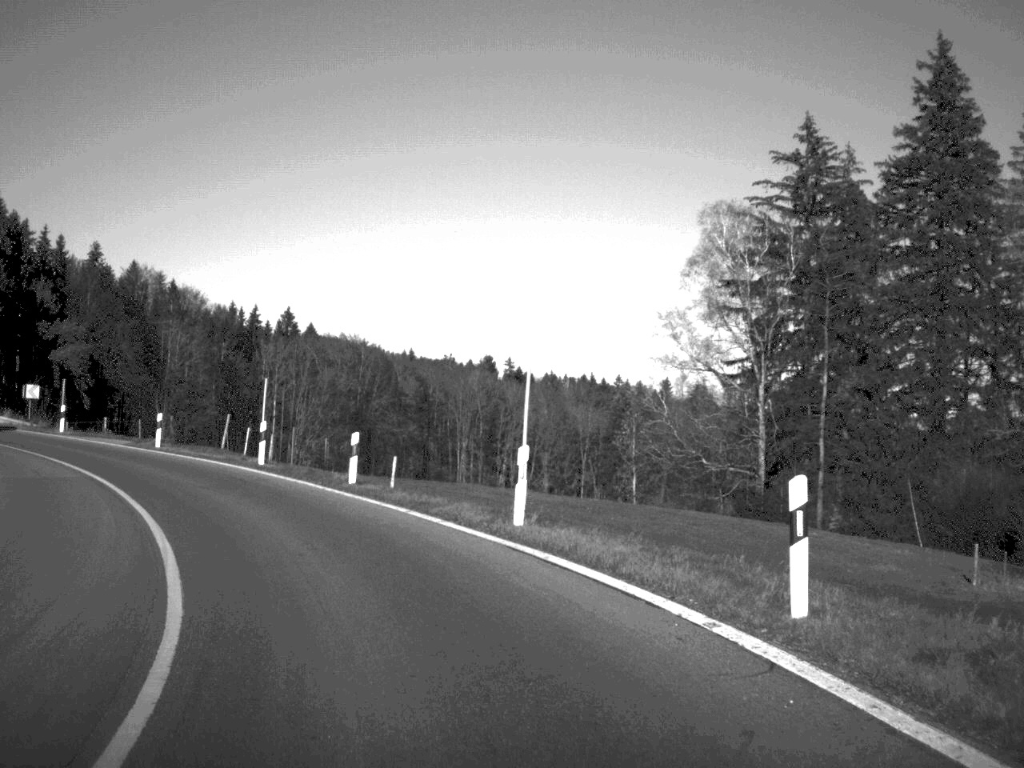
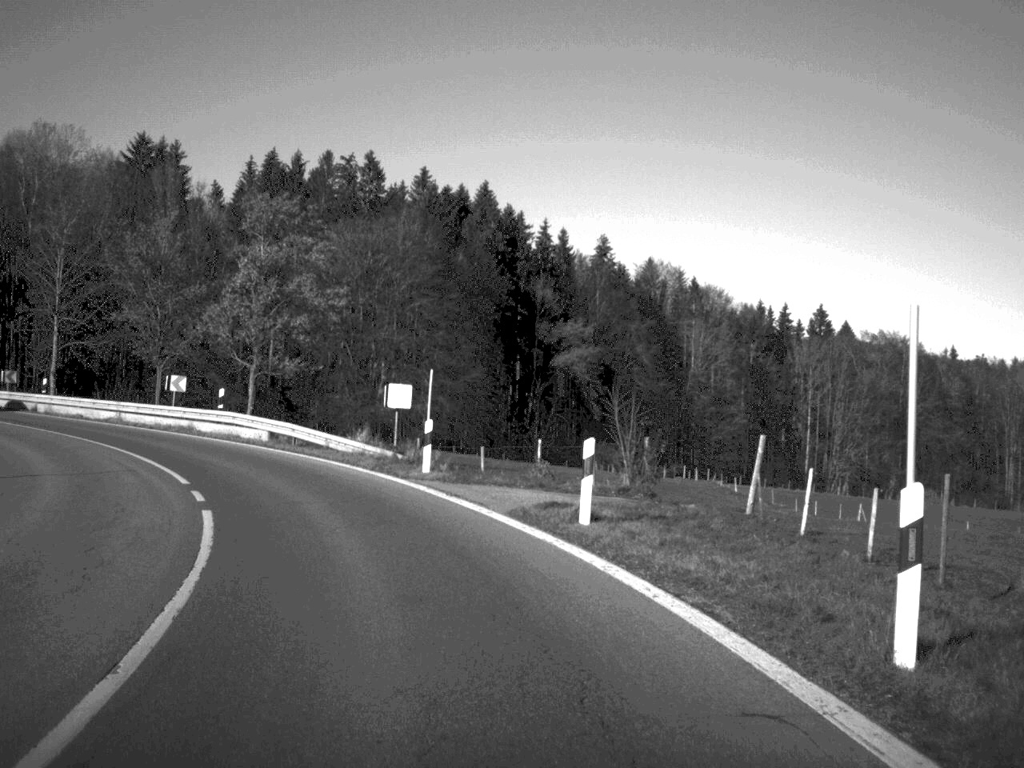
(-4.7, +22.2) m; -24°
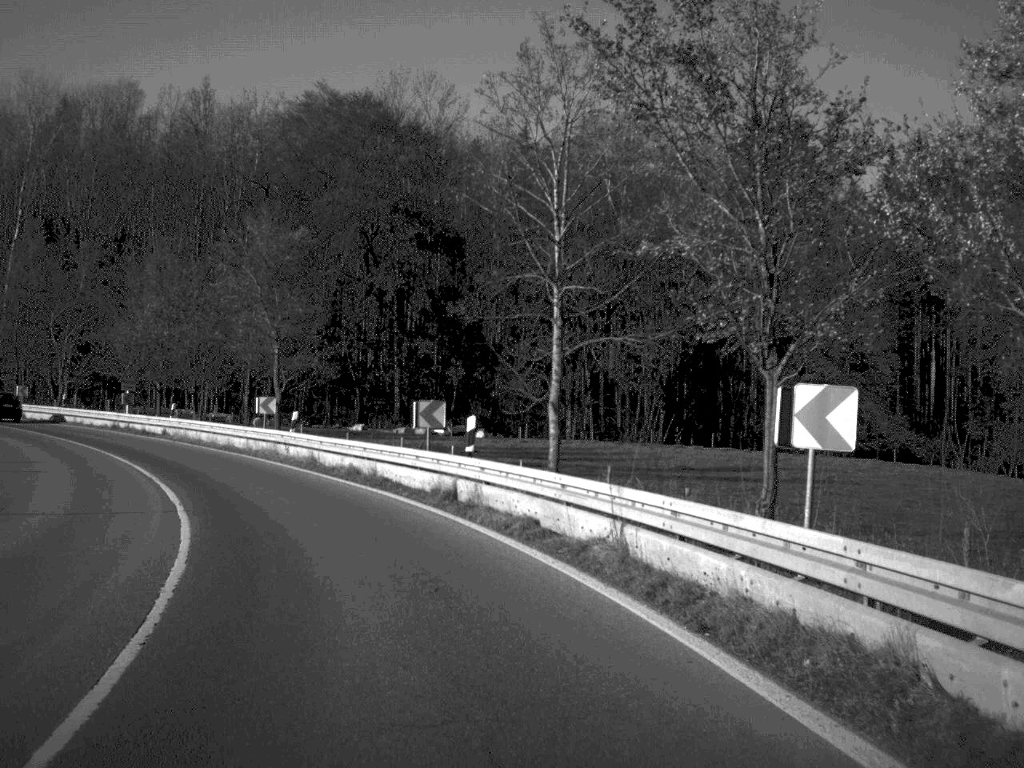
(-7.9, +31.0) m; -29°
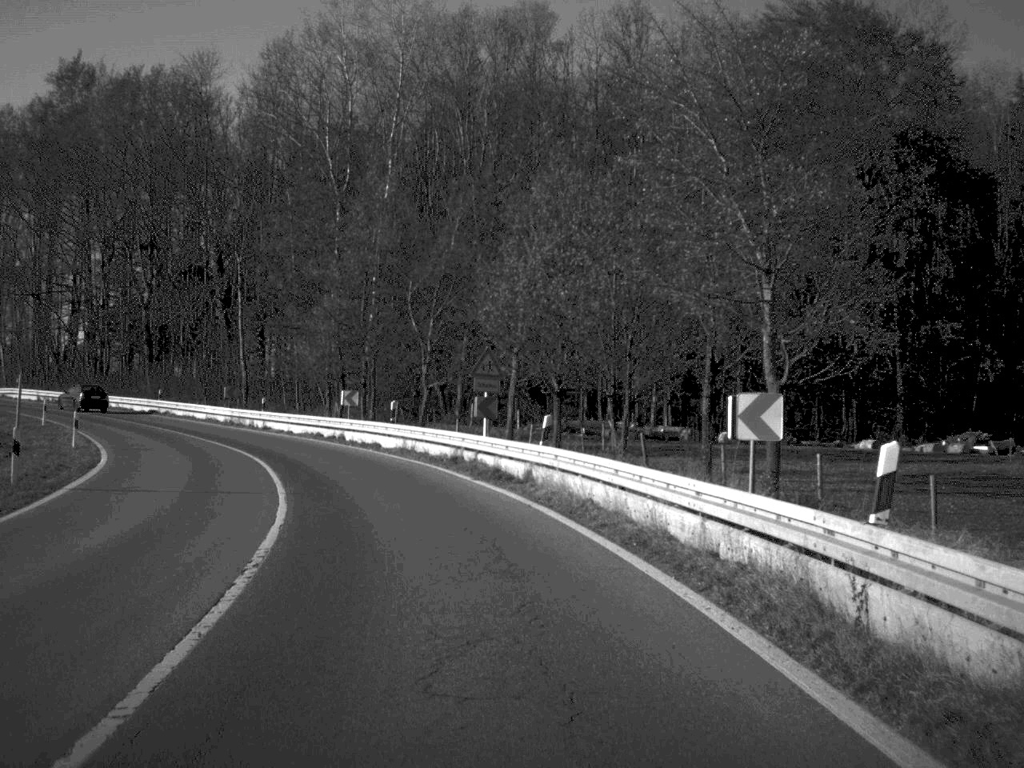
(-4.9, +24.9) m; -21°
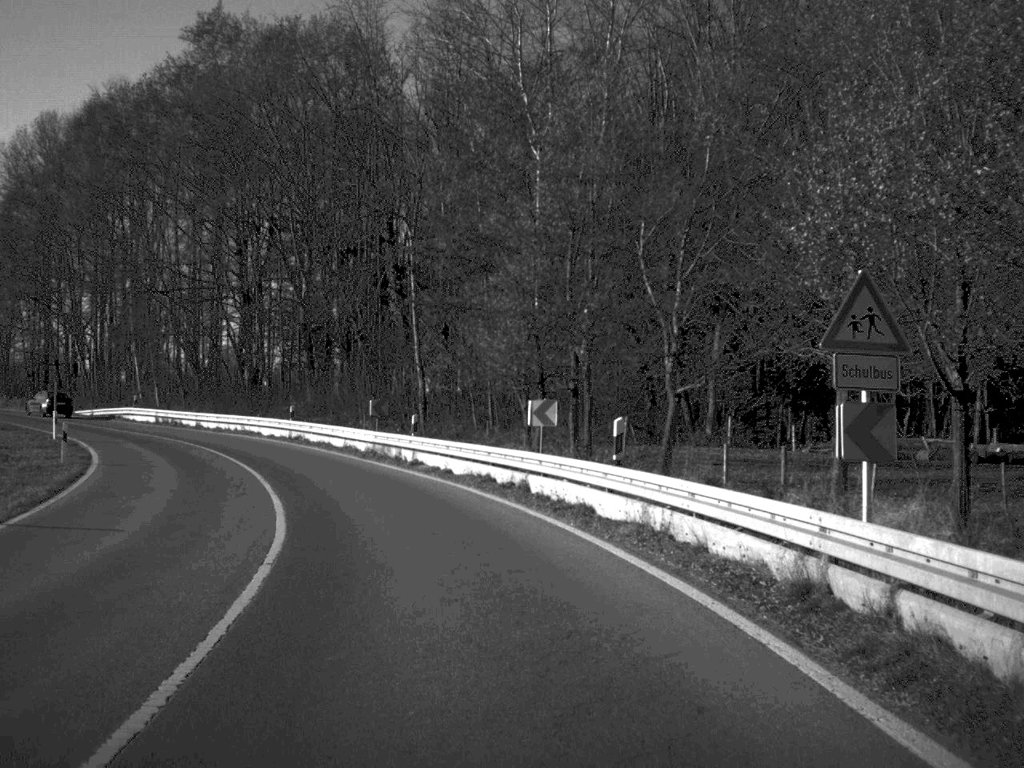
(-1.7, +19.0) m; -10°
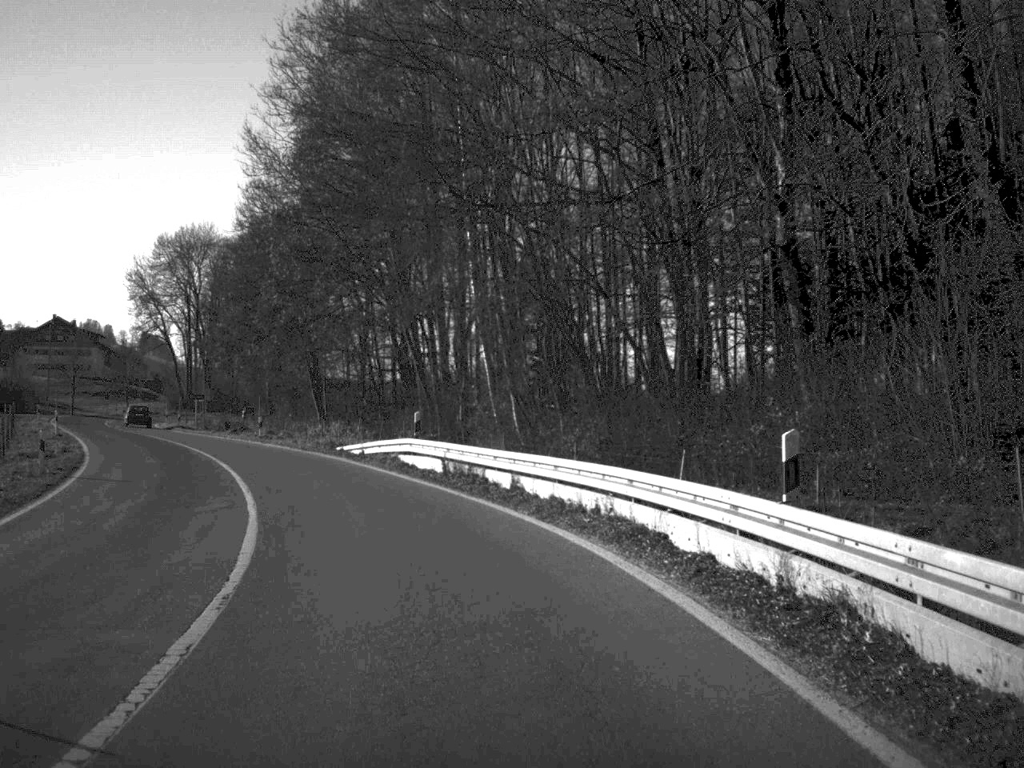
(-6.6, +36.7) m; -21°
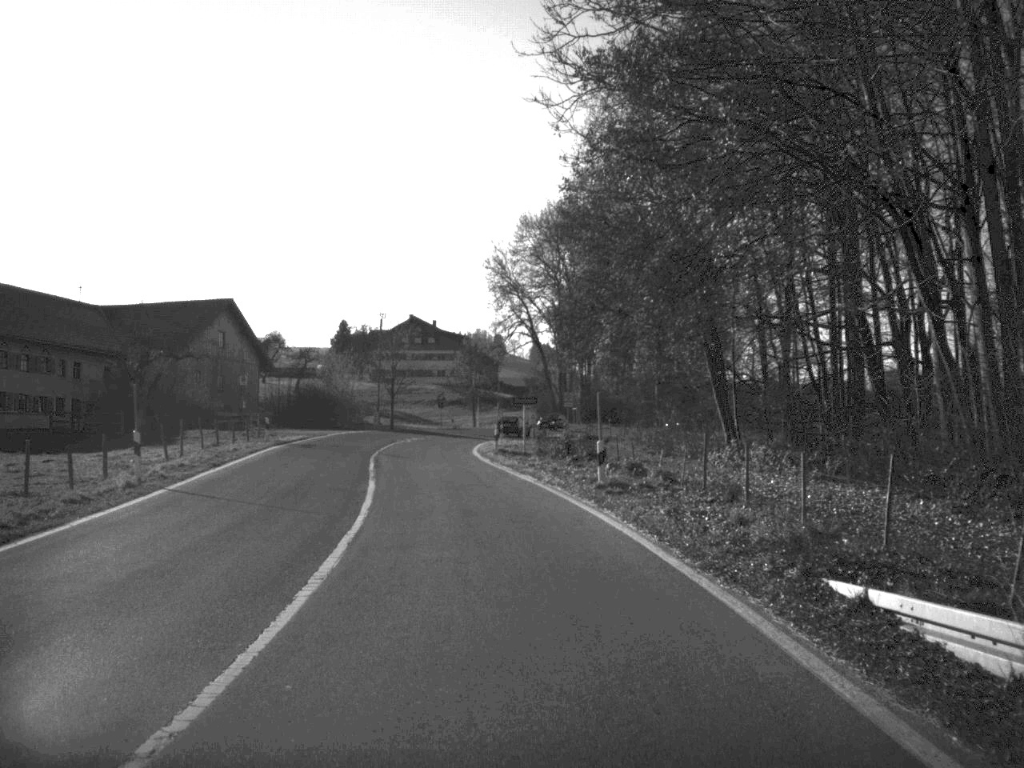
(-4.8, +29.8) m; -18°
